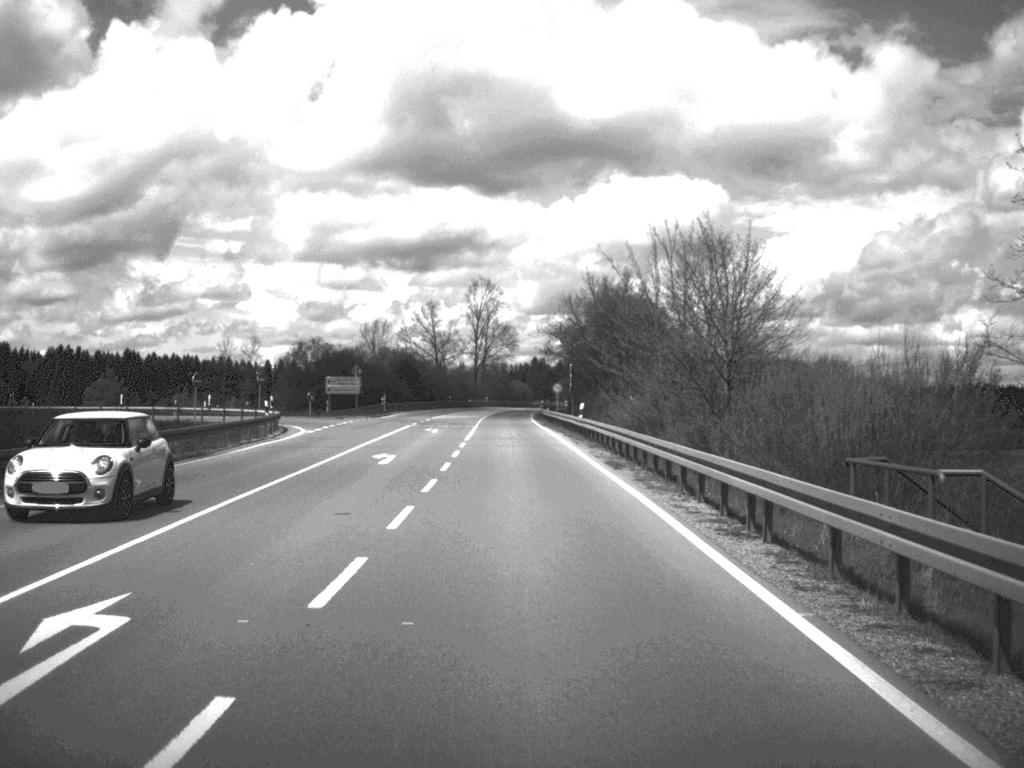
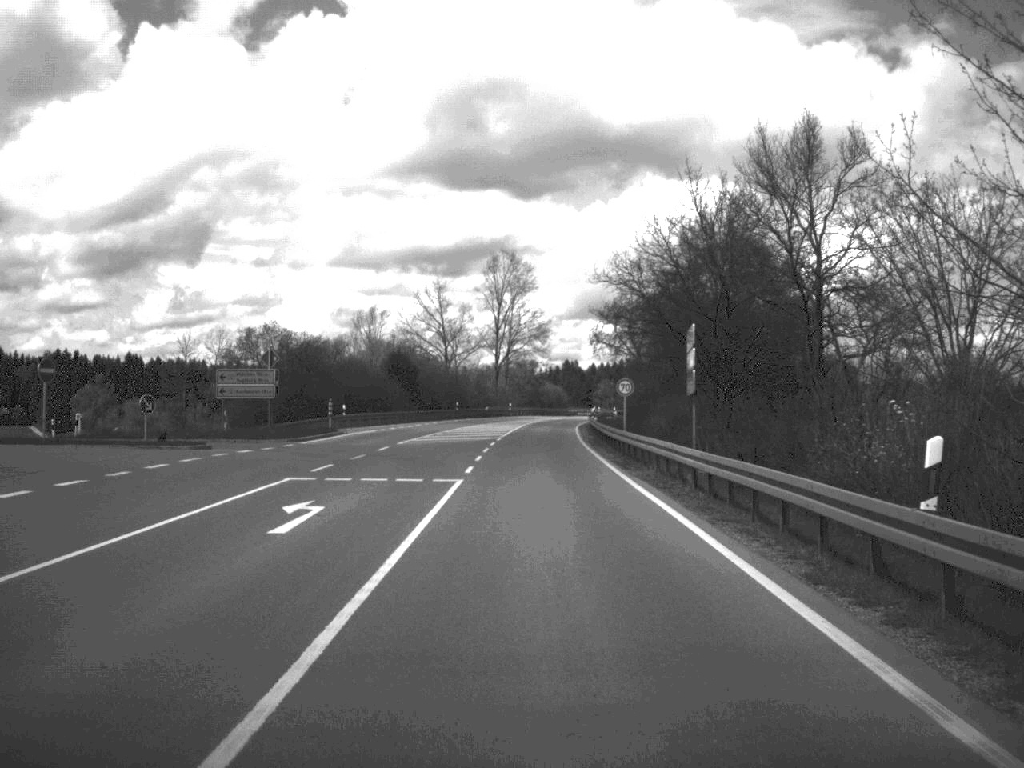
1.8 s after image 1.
(-0.6, +39.6) m; -1°
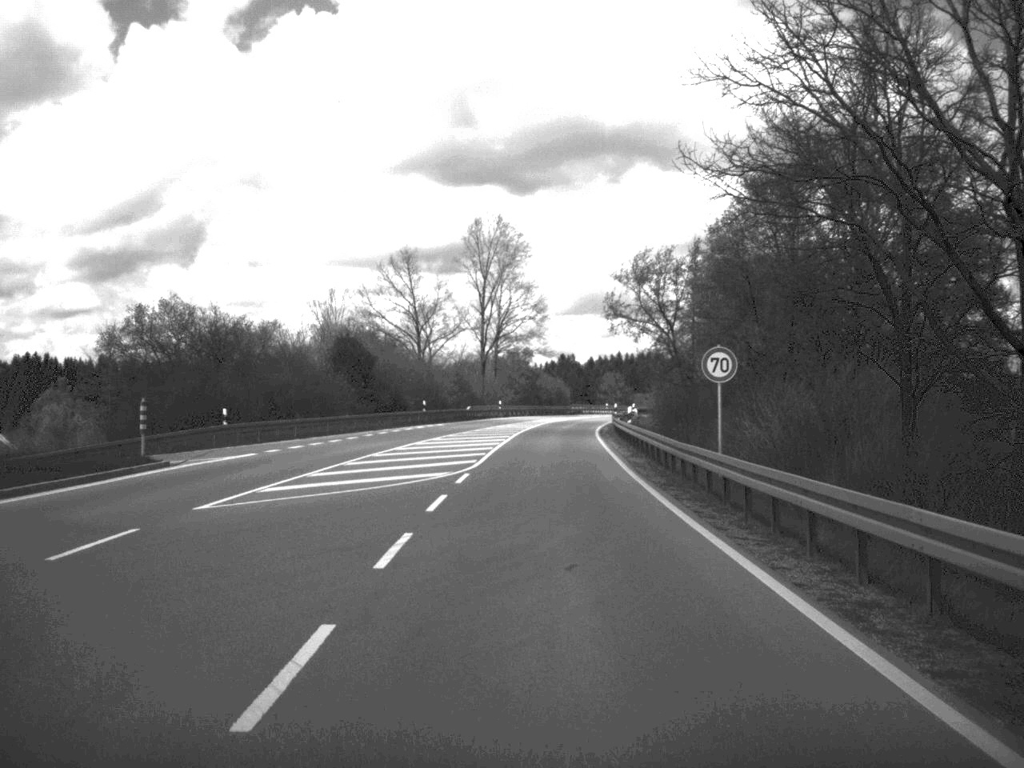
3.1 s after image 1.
(0.0, +27.7) m; 0°
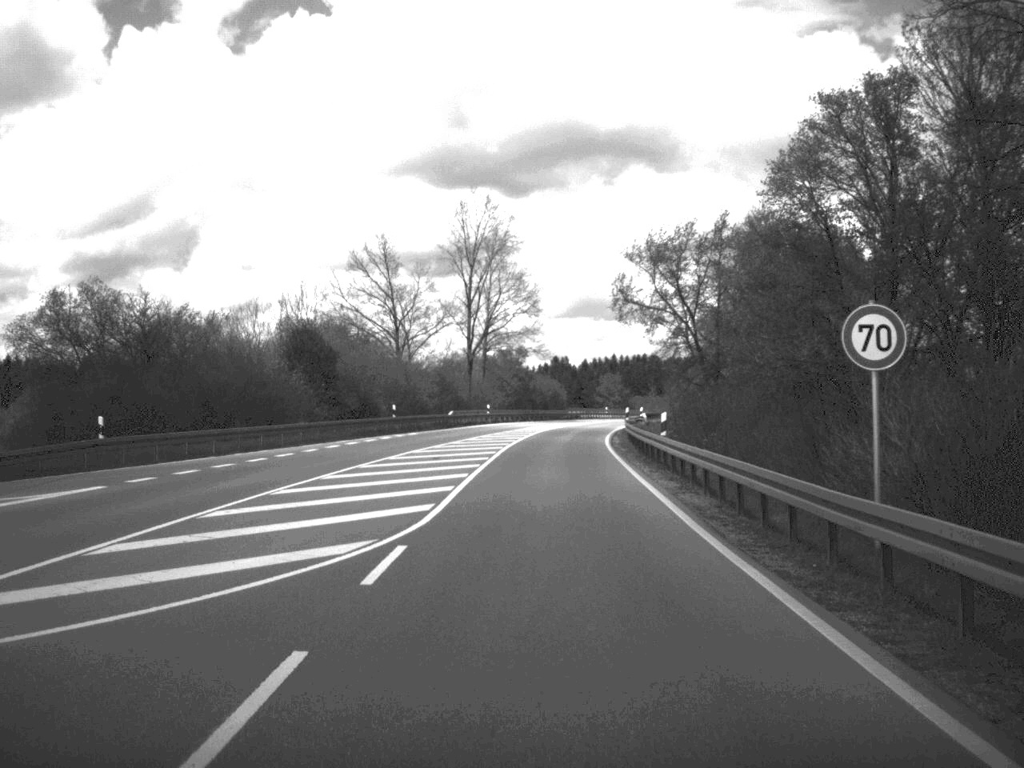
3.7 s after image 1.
(0.0, +12.6) m; 0°
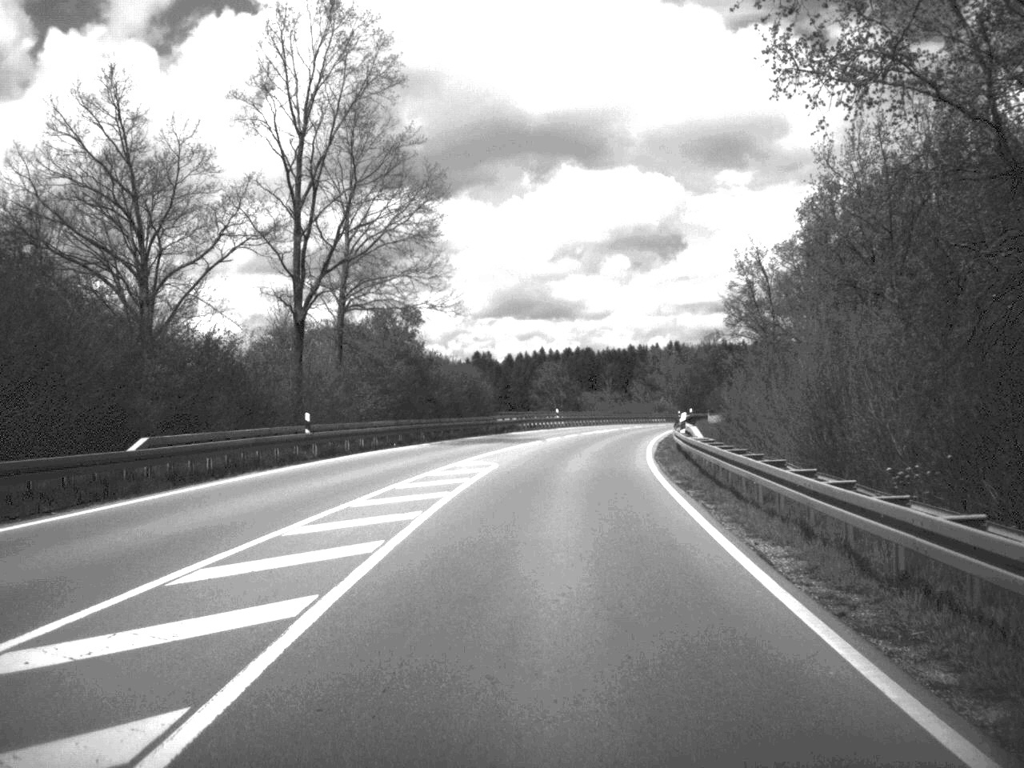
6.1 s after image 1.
(+1.3, +51.0) m; +3°
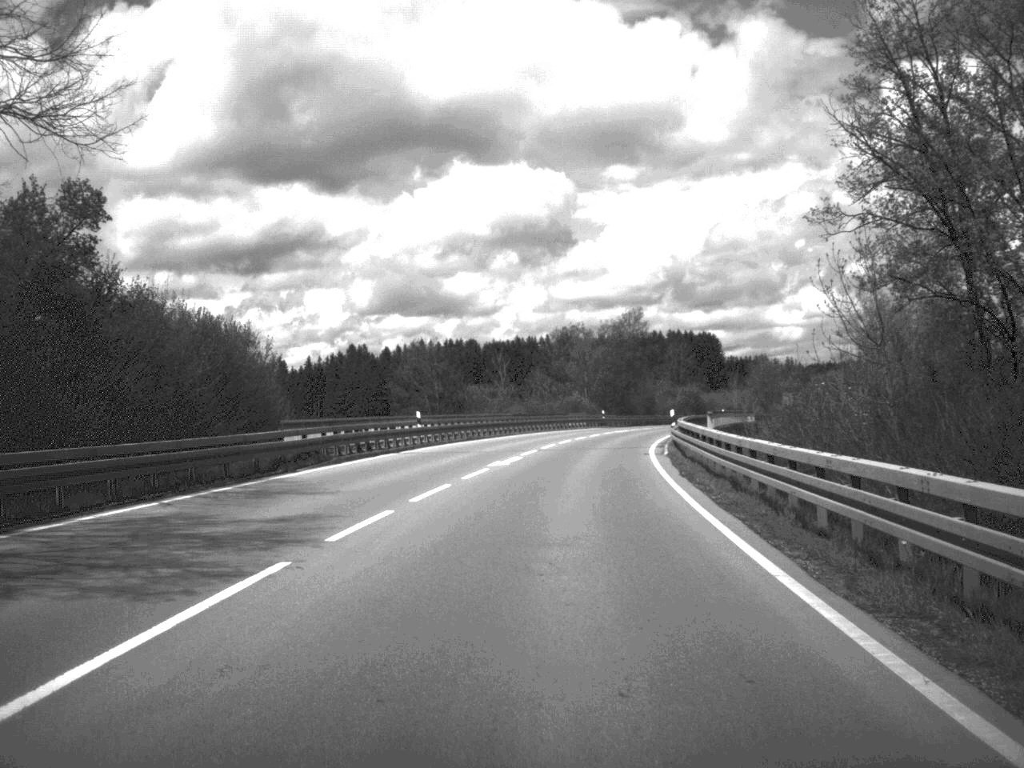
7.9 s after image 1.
(+1.7, +39.9) m; +5°
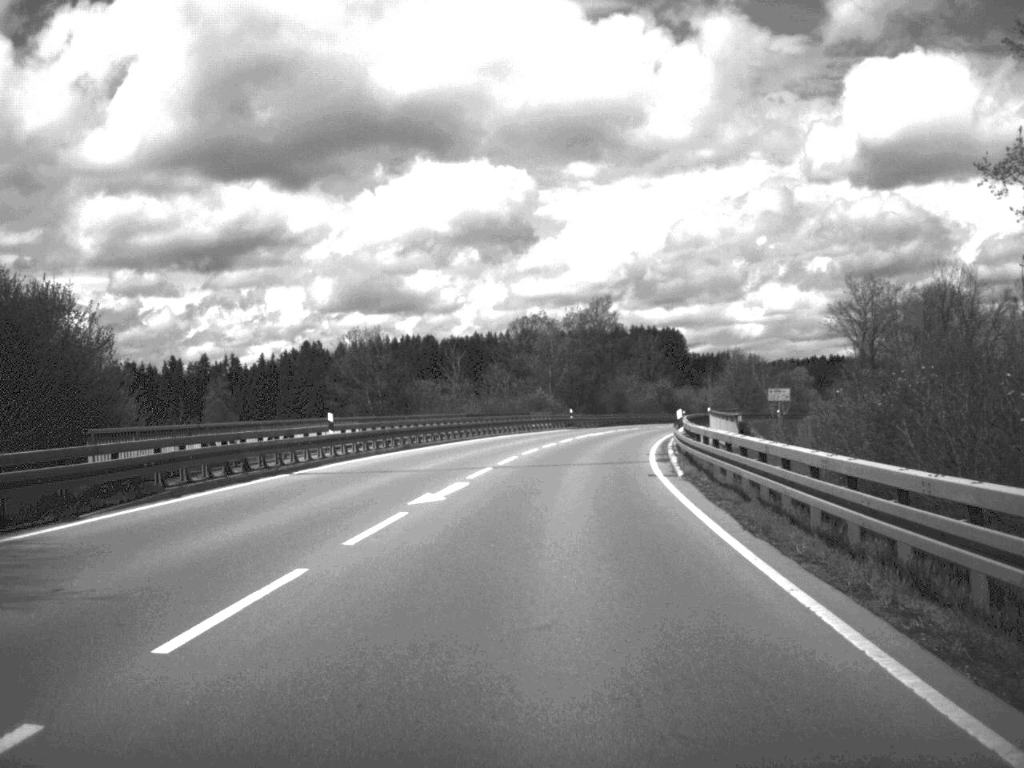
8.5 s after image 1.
(+0.2, +12.3) m; +2°
